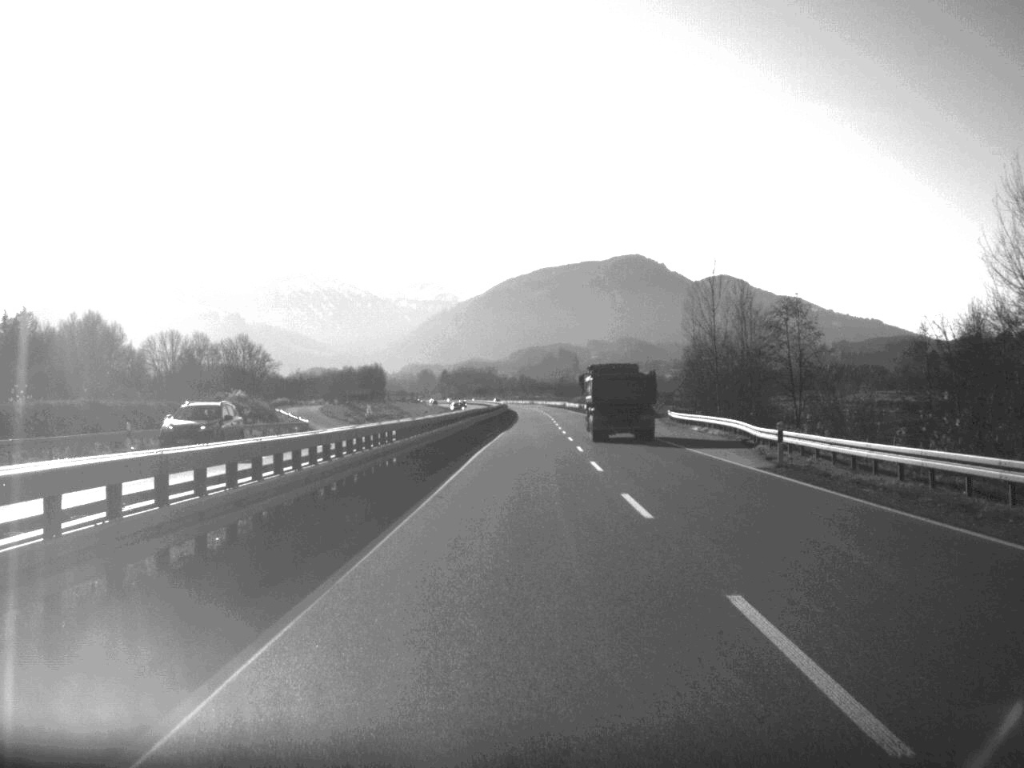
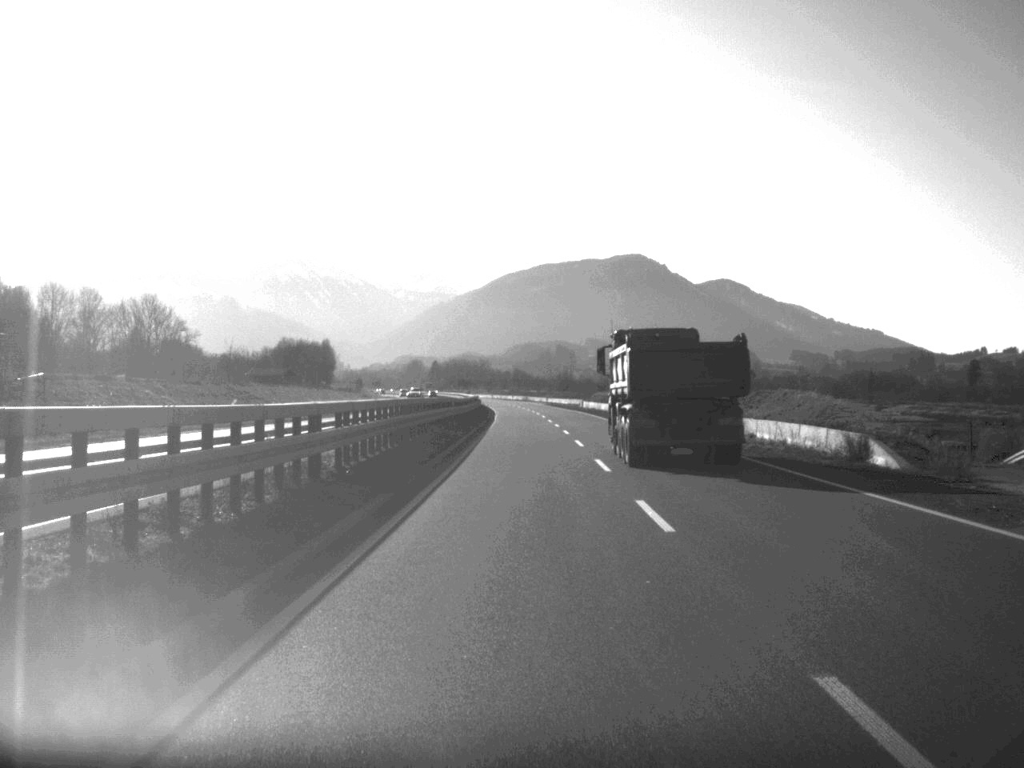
(+0.6, +86.3) m; 0°
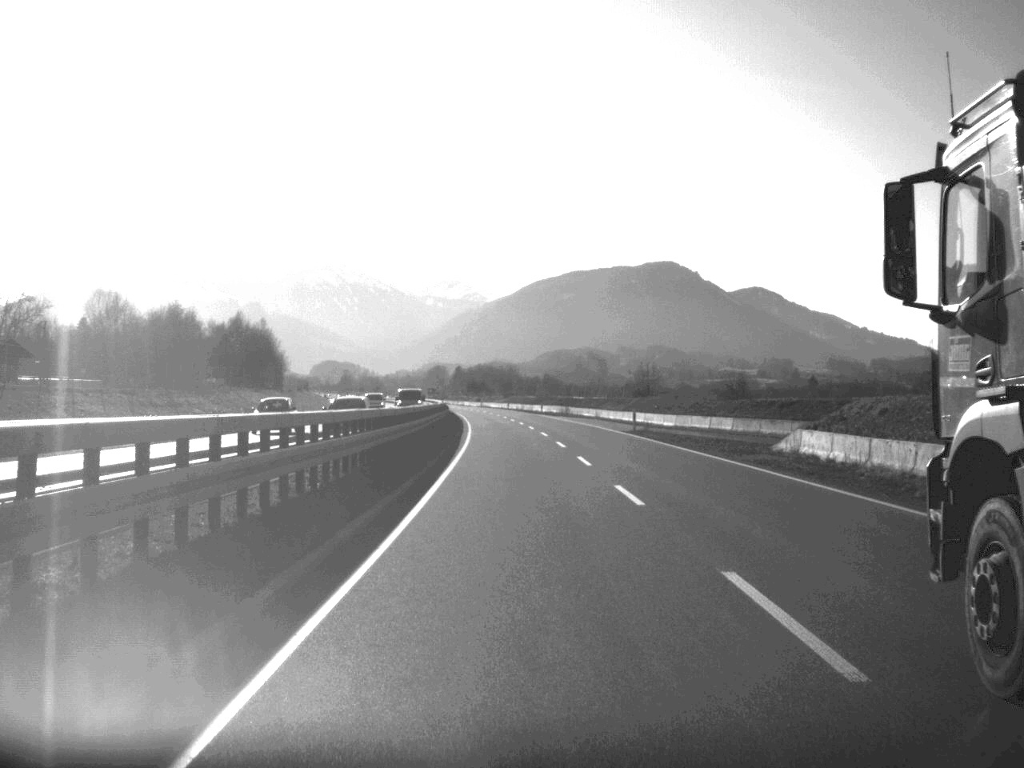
(-0.9, +102.7) m; -1°
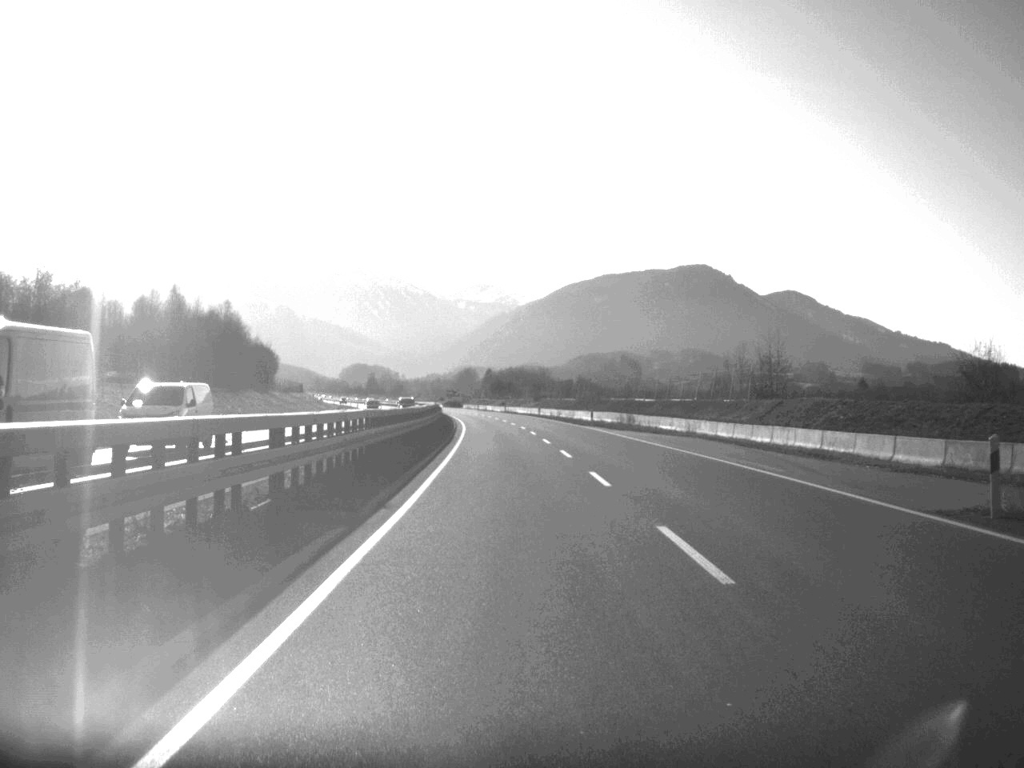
(-0.5, +43.9) m; -1°
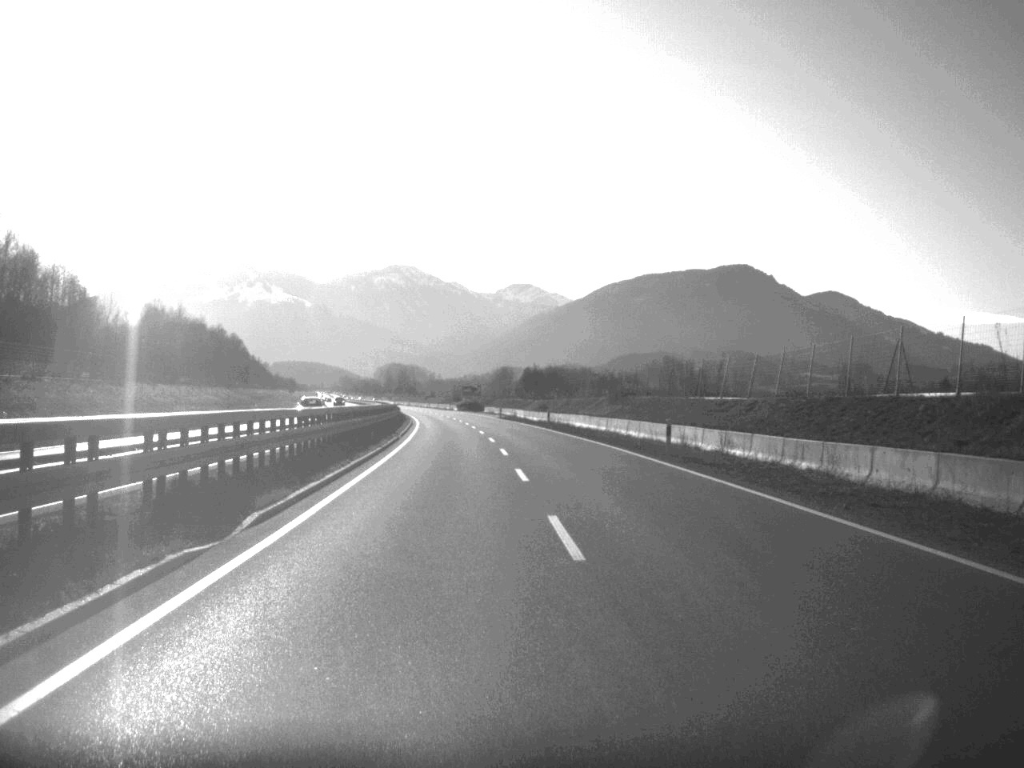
(-1.5, +81.7) m; -2°
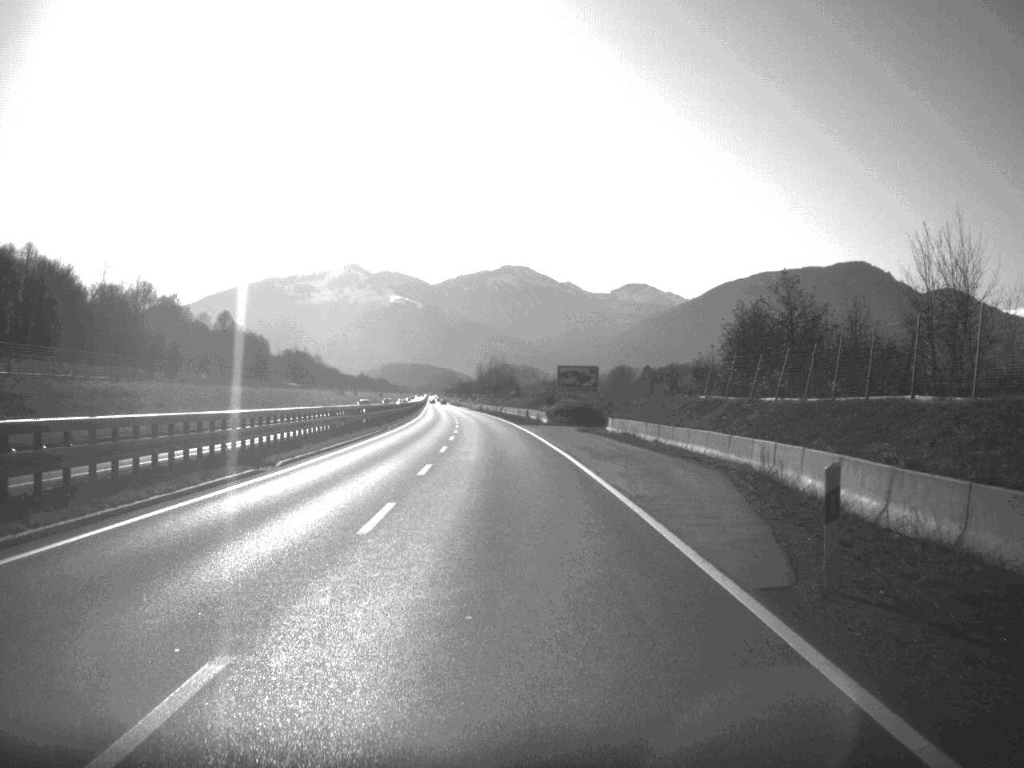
(-3.9, +104.2) m; -5°
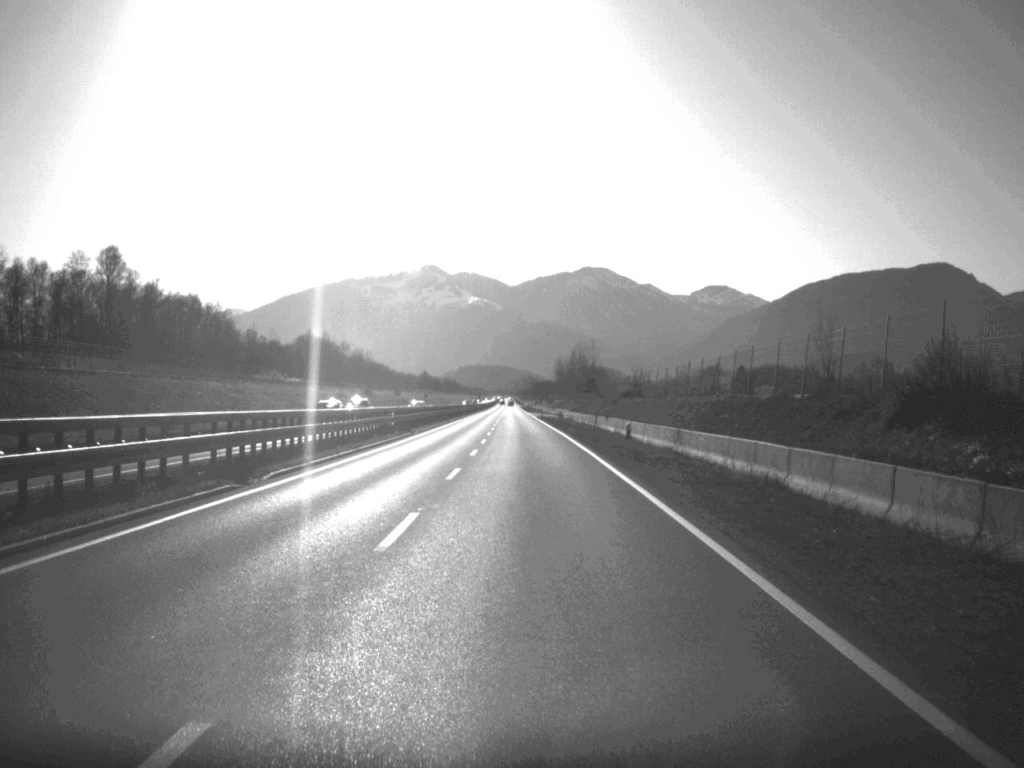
(-3.0, +85.2) m; -4°
